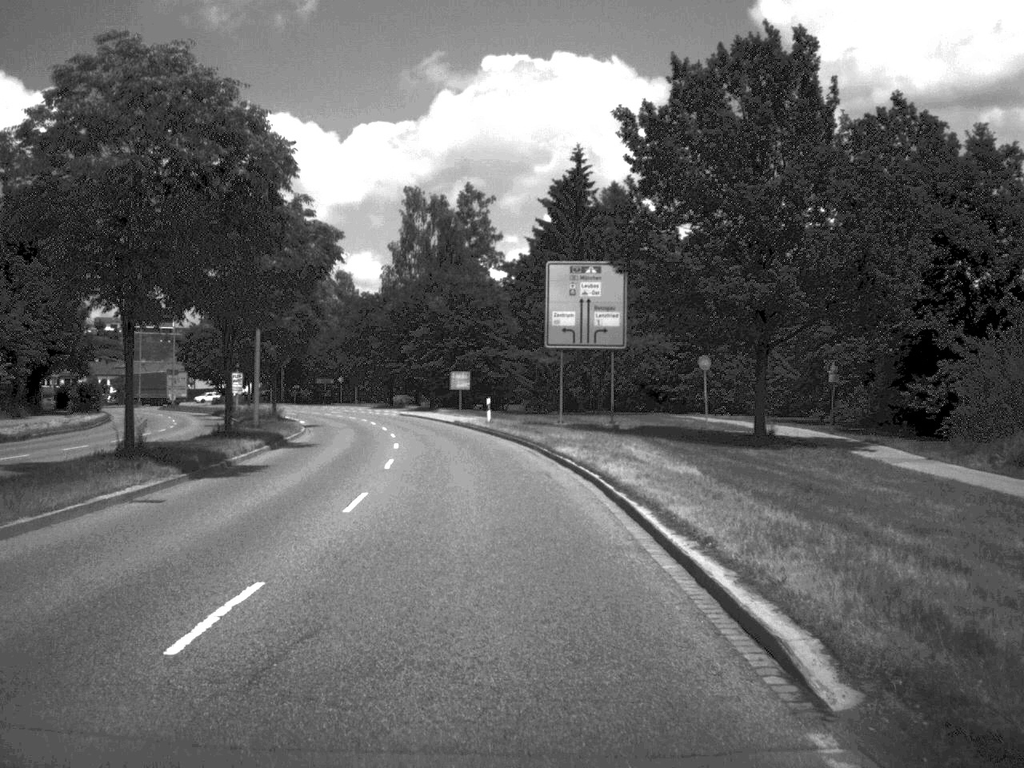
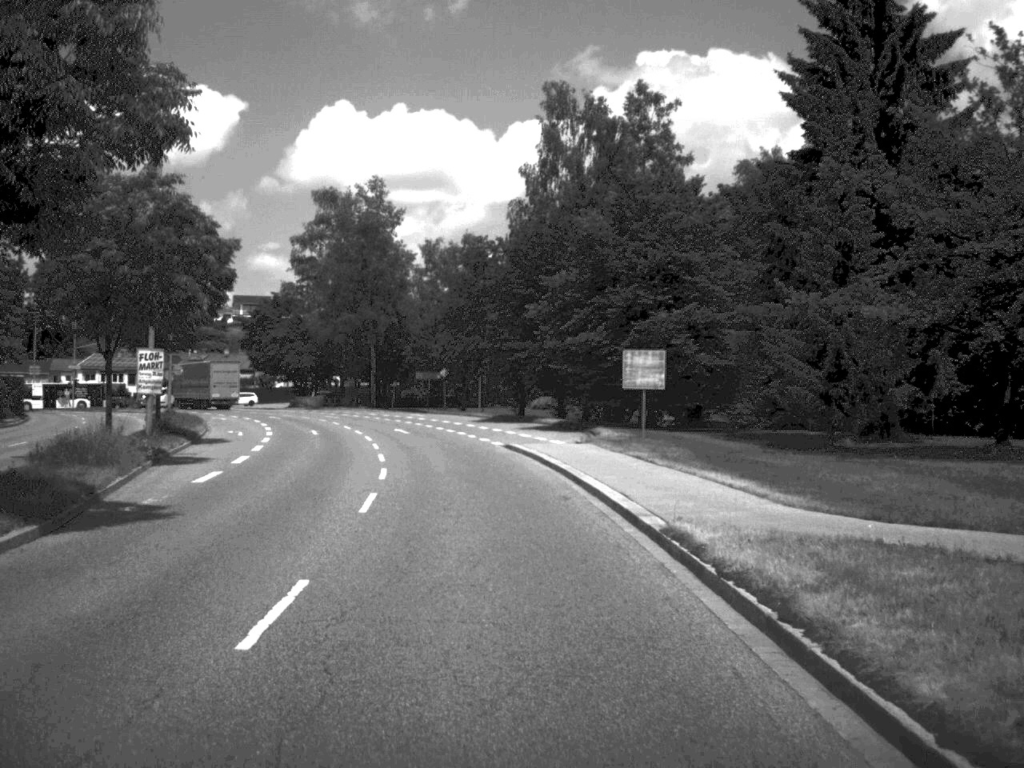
(-2.9, +43.9) m; -7°
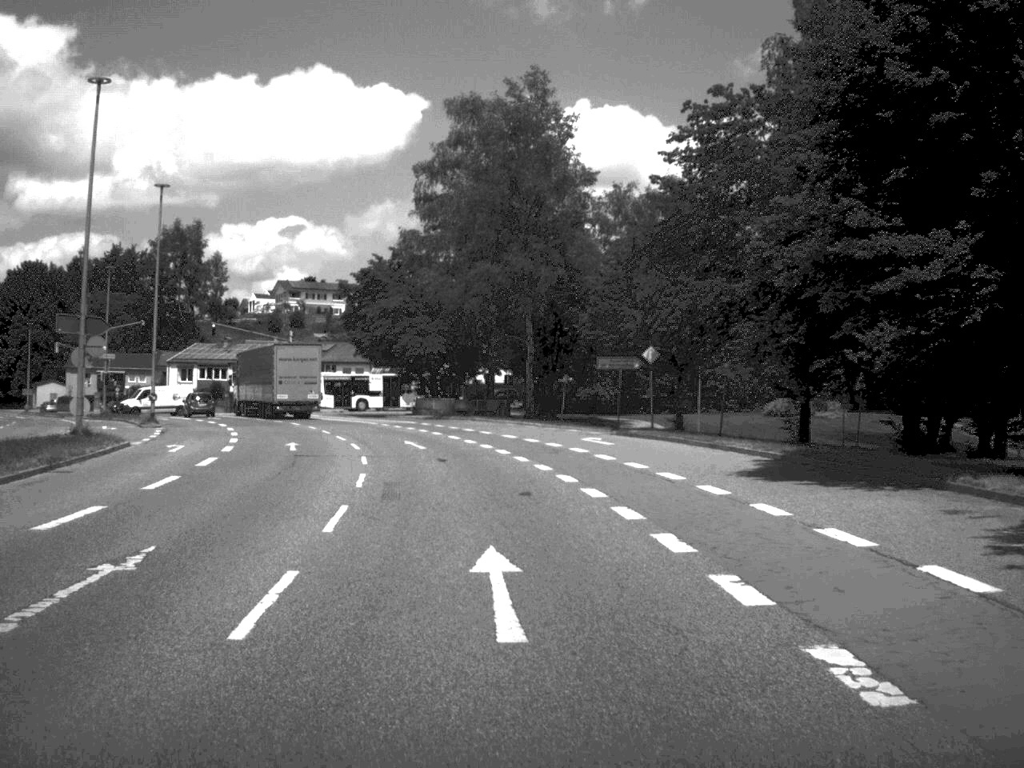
(-2.8, +38.5) m; -9°
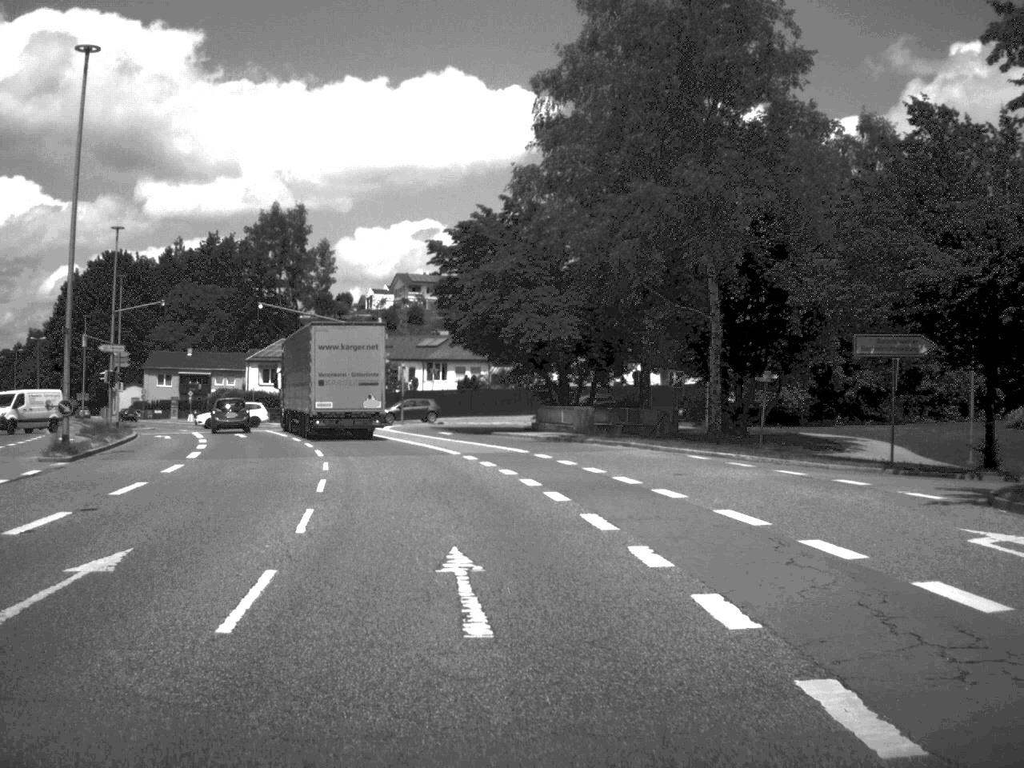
(-1.3, +24.1) m; -6°
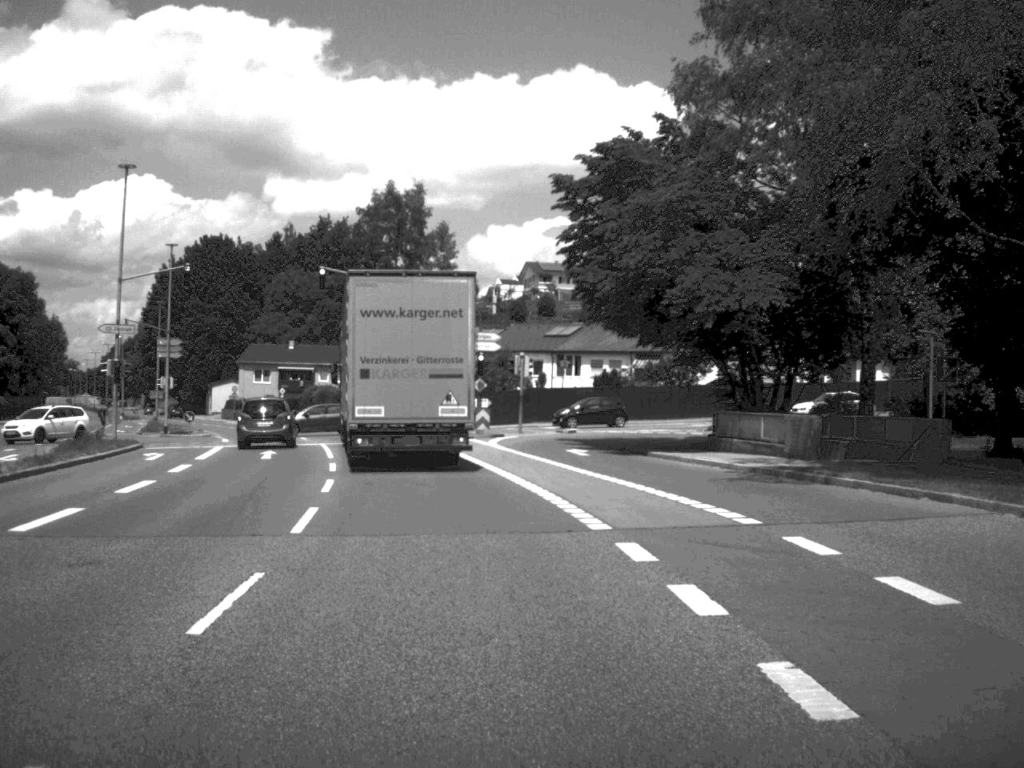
(-0.9, +17.8) m; -6°
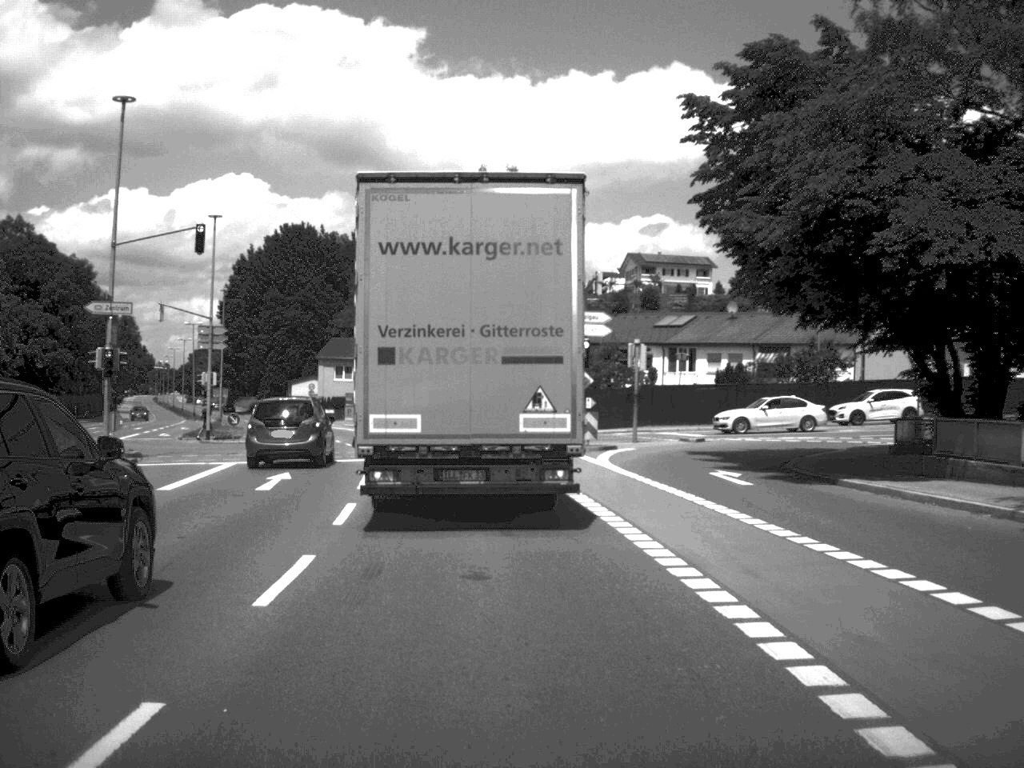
(-0.4, +11.1) m; -5°
